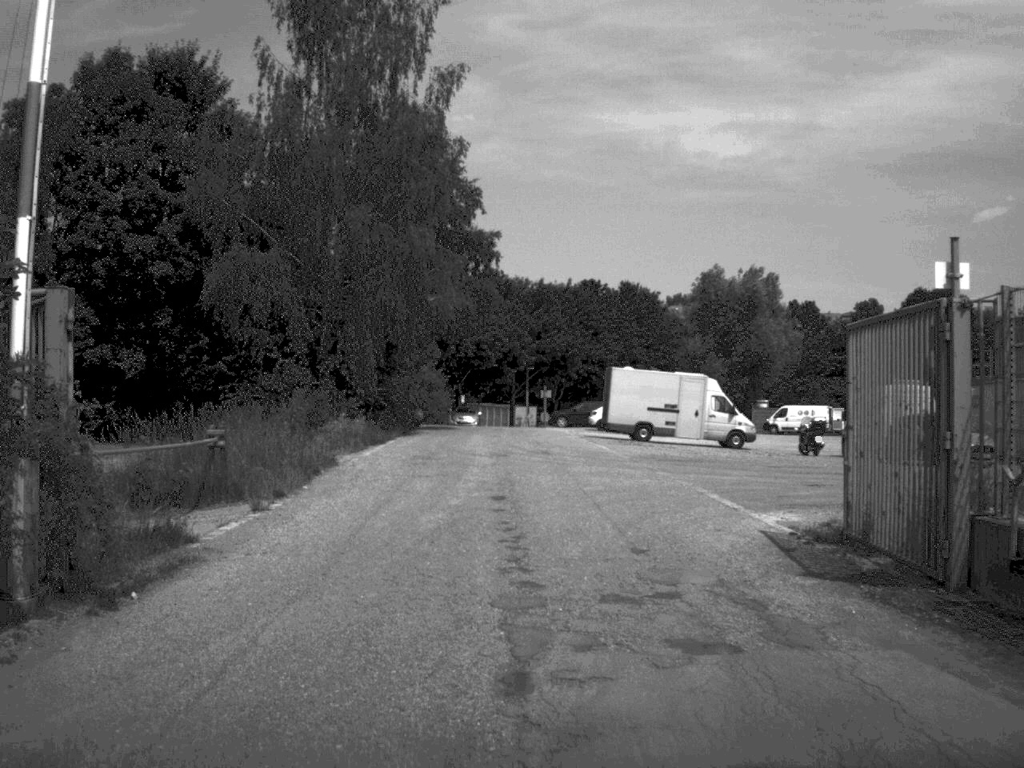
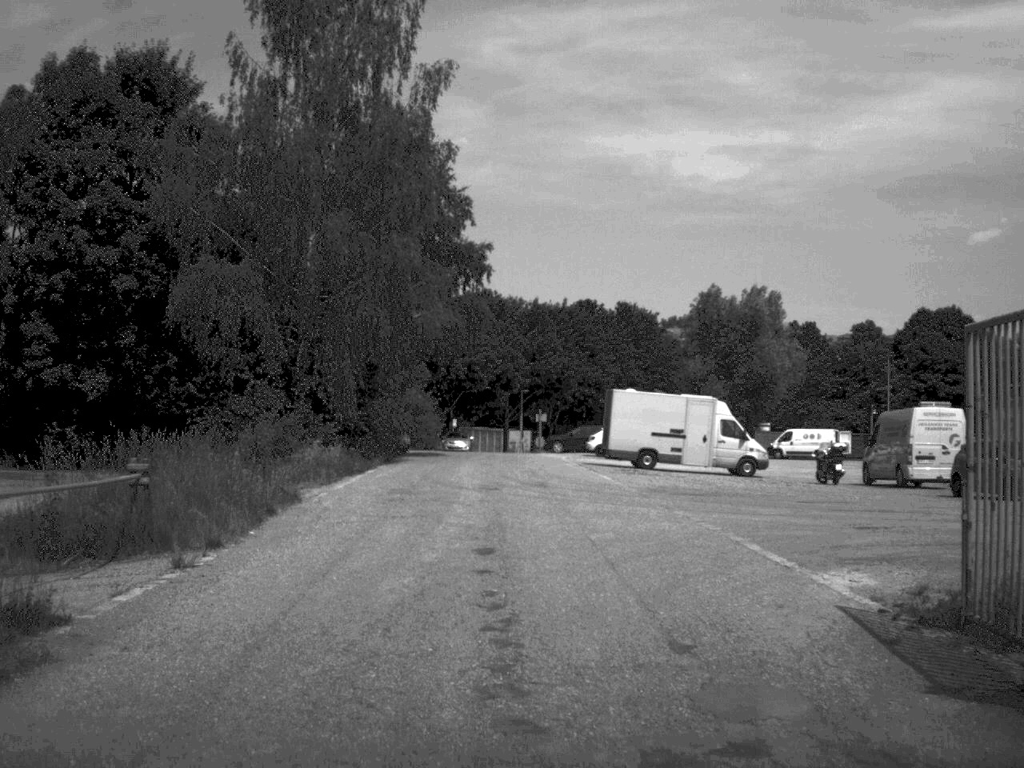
(0.0, +3.7) m; 0°
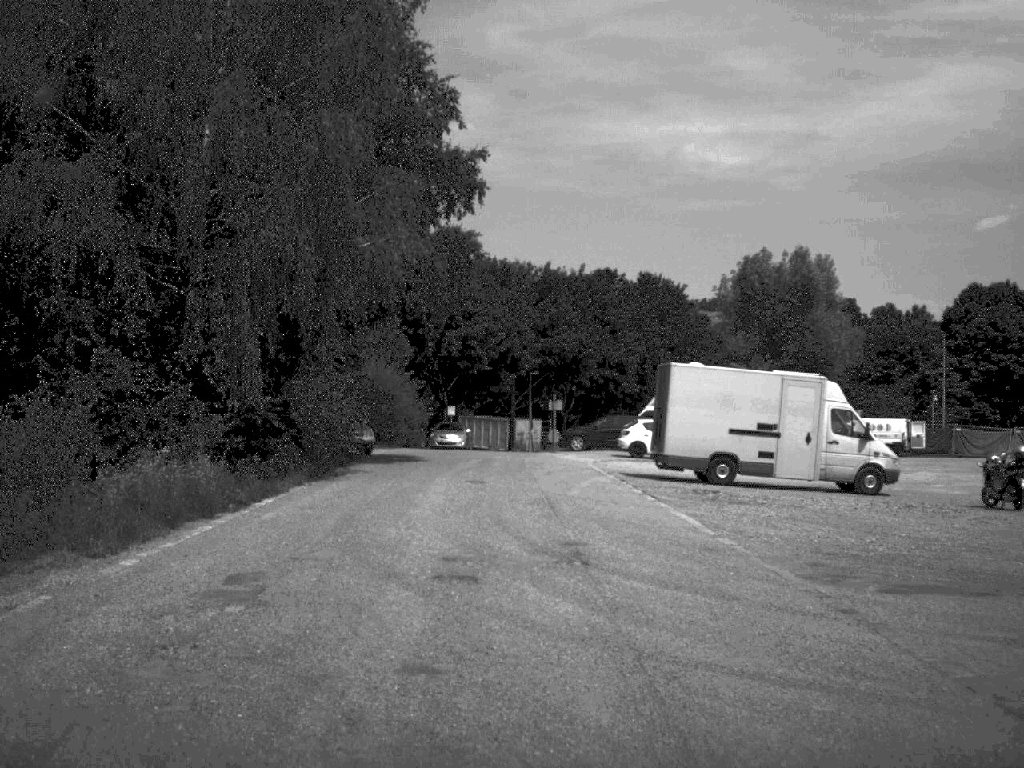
(0.0, +15.1) m; 0°
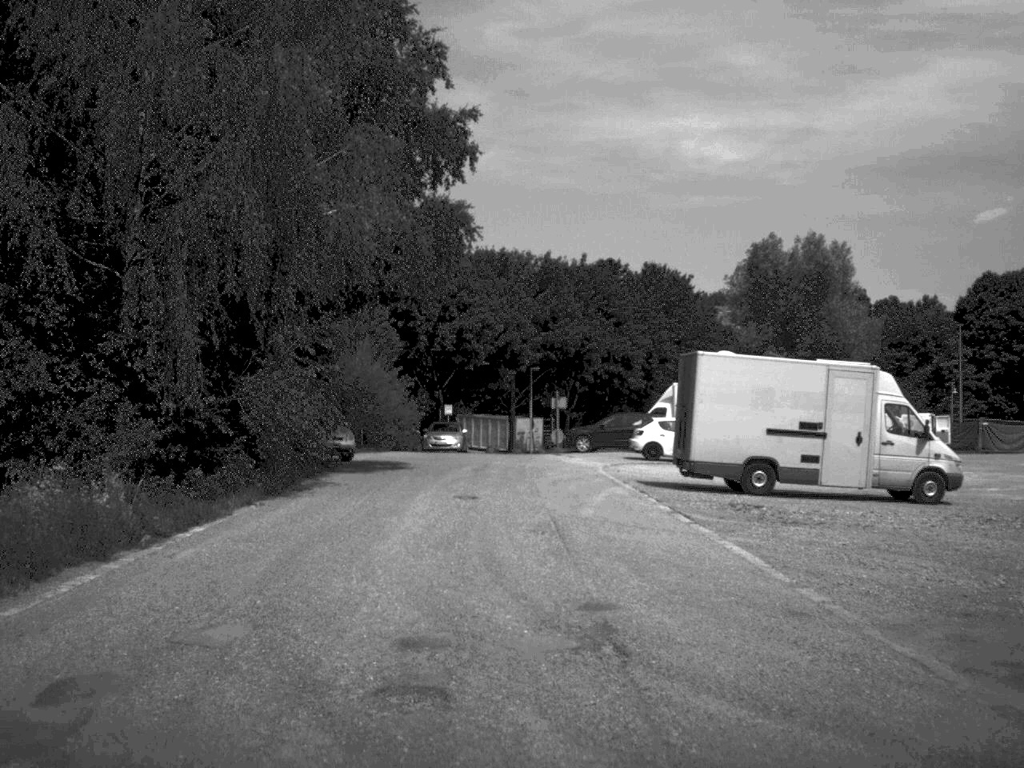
(0.0, +4.4) m; 0°
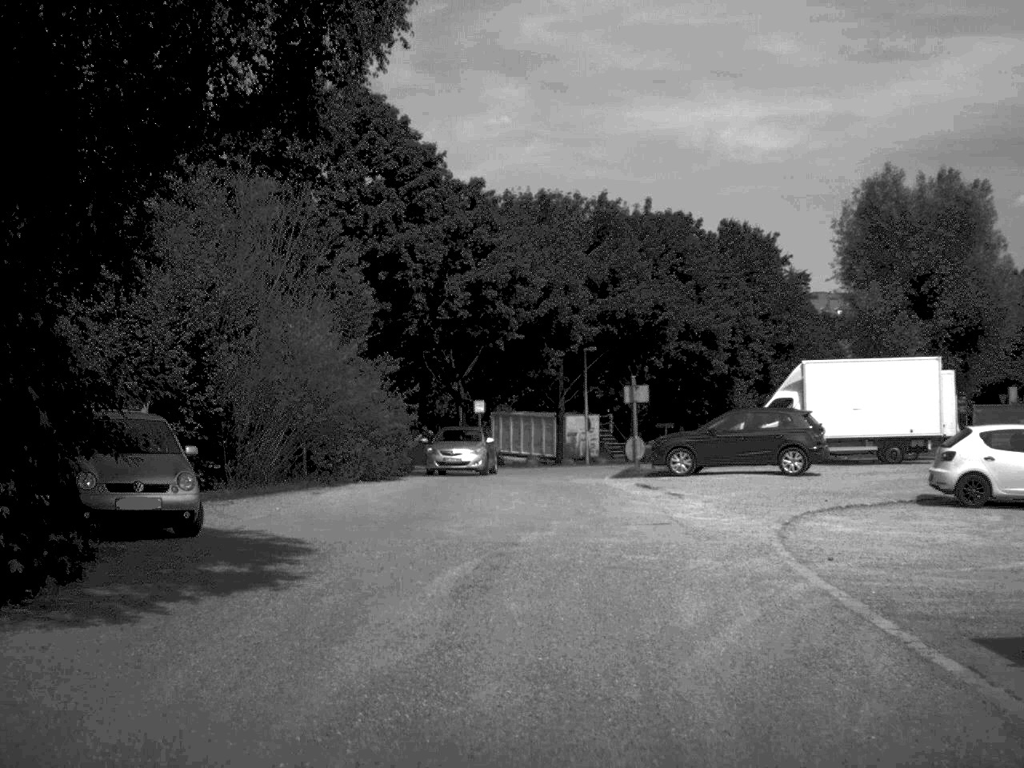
(-0.2, +19.1) m; -2°
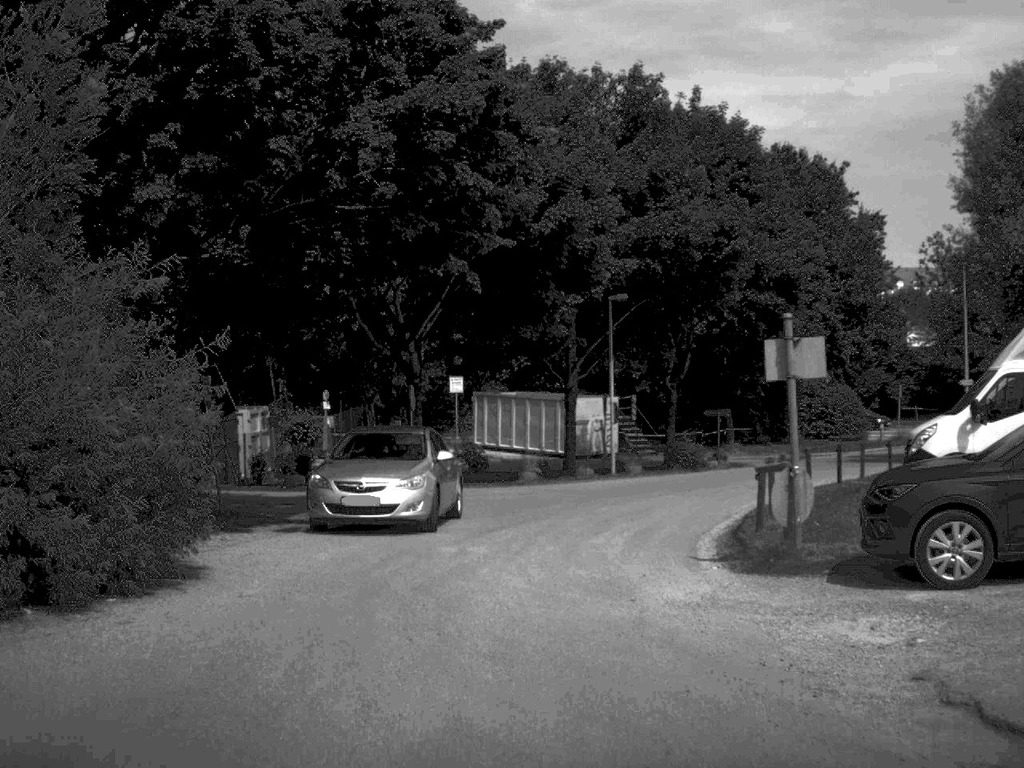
(0.0, +18.9) m; 0°
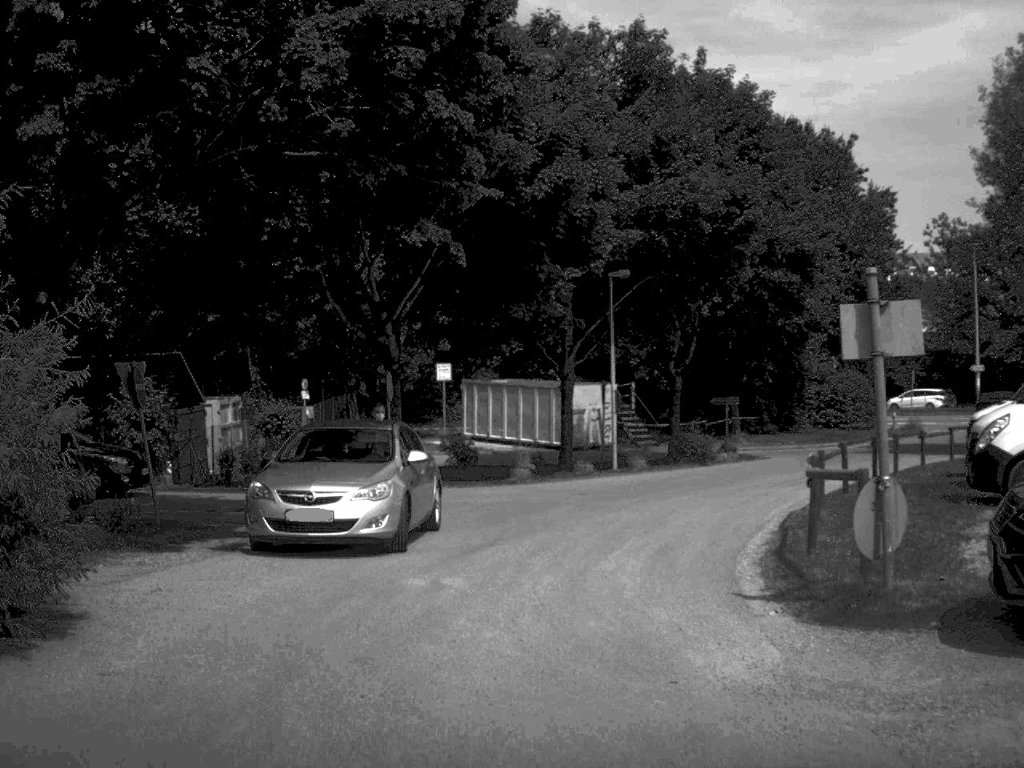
(0.0, +3.4) m; 0°
